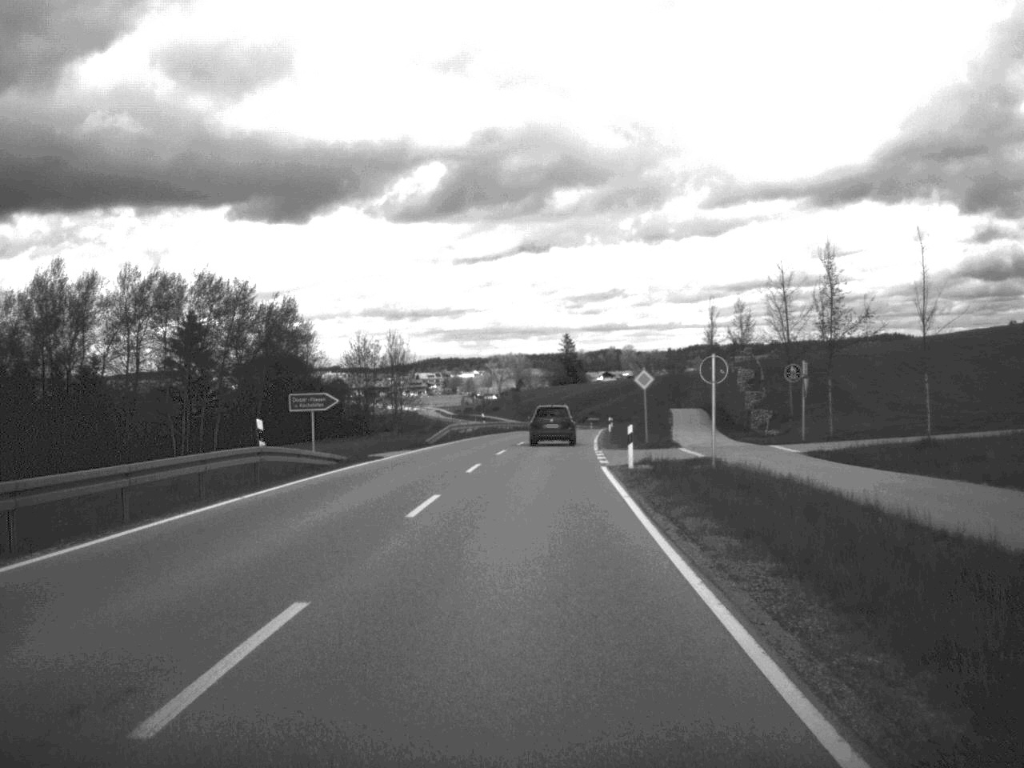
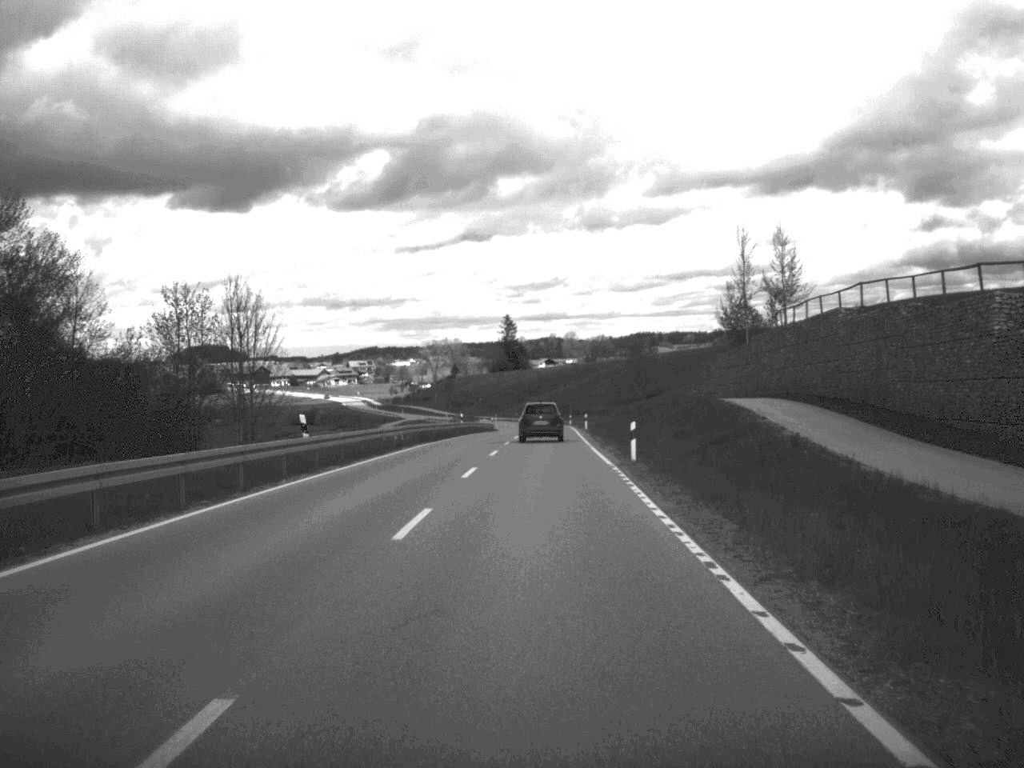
(+1.0, +50.2) m; +3°
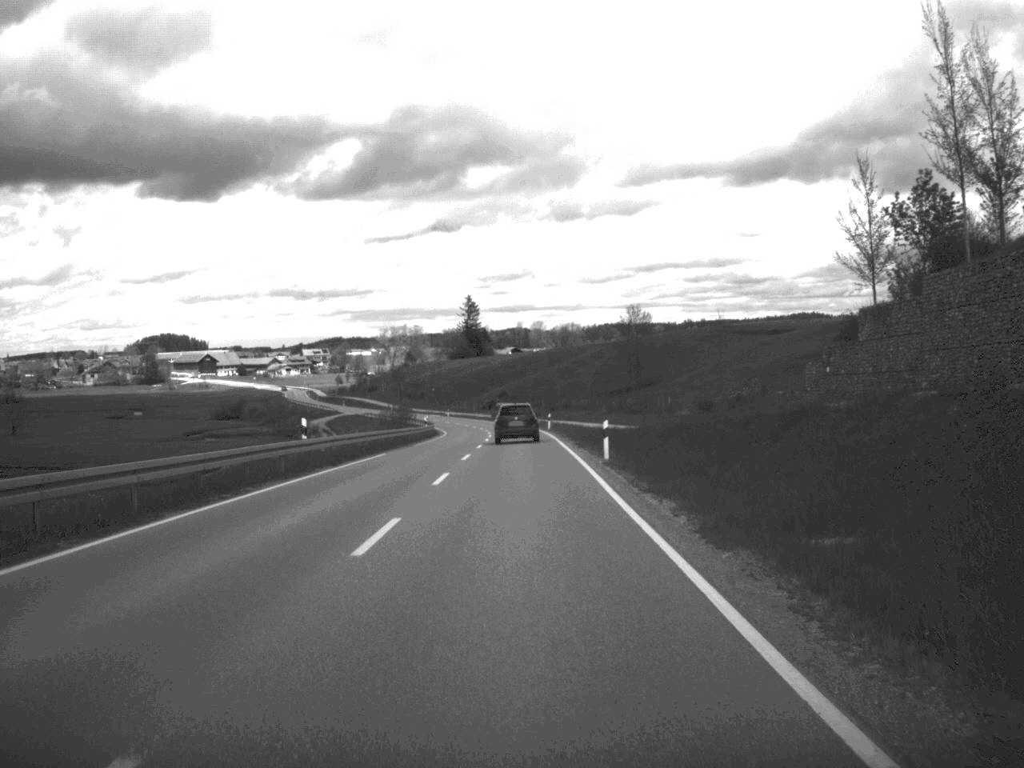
(+0.8, +48.1) m; +1°
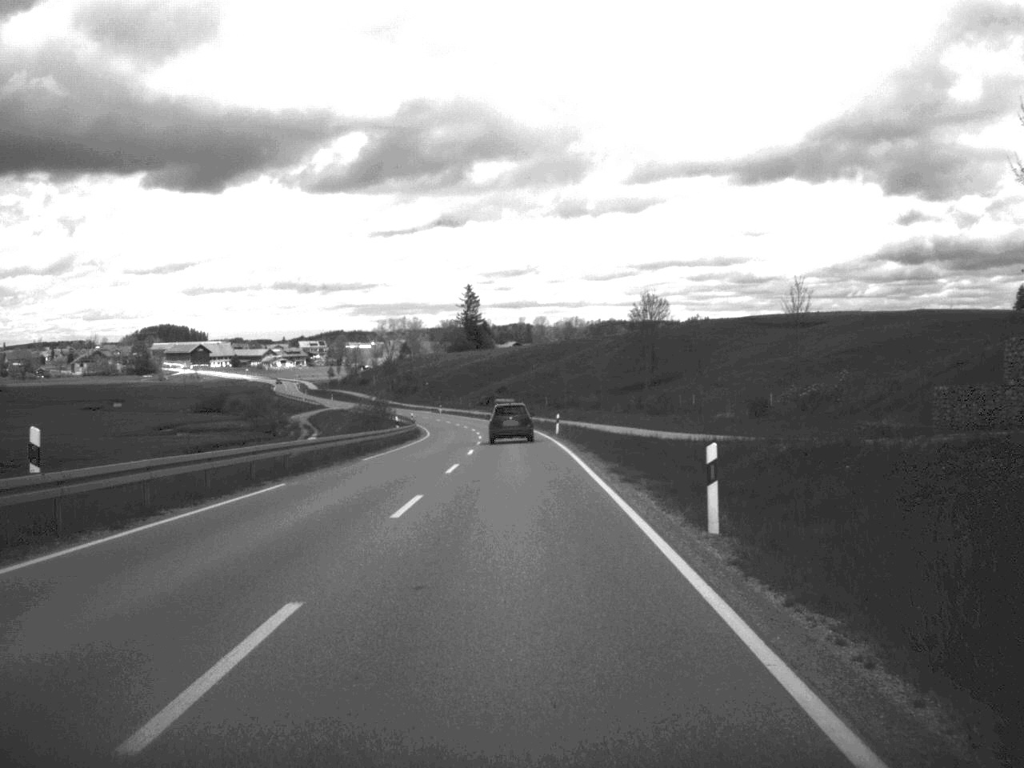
(0.0, +19.0) m; 0°
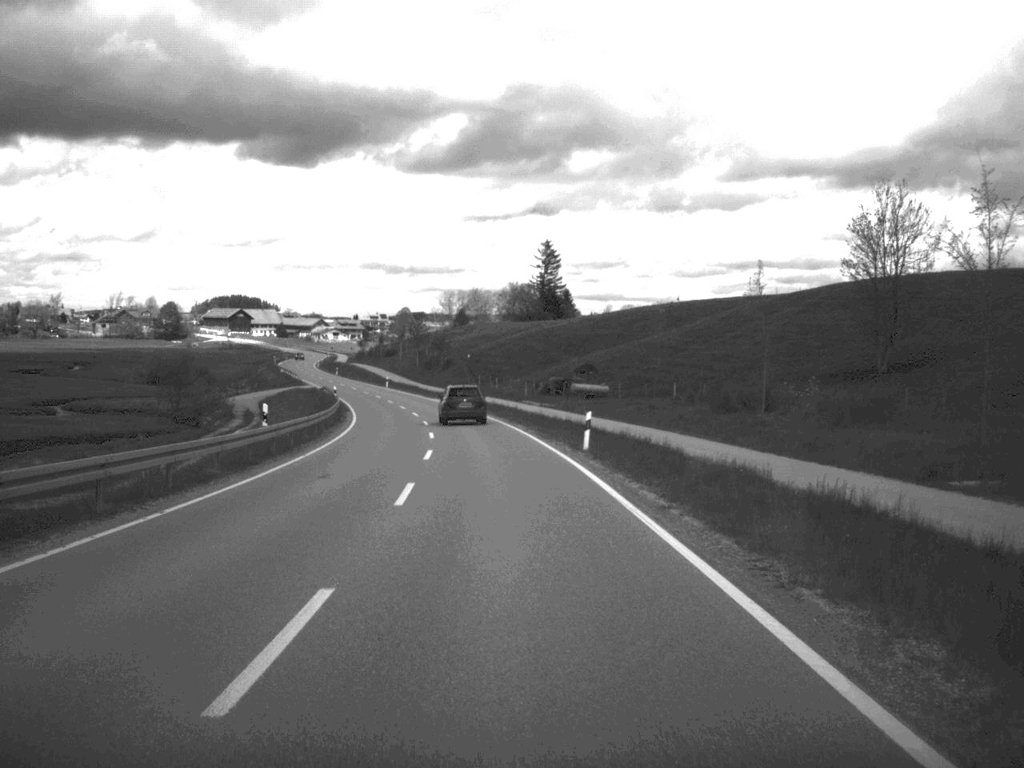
(-1.8, +81.3) m; -4°
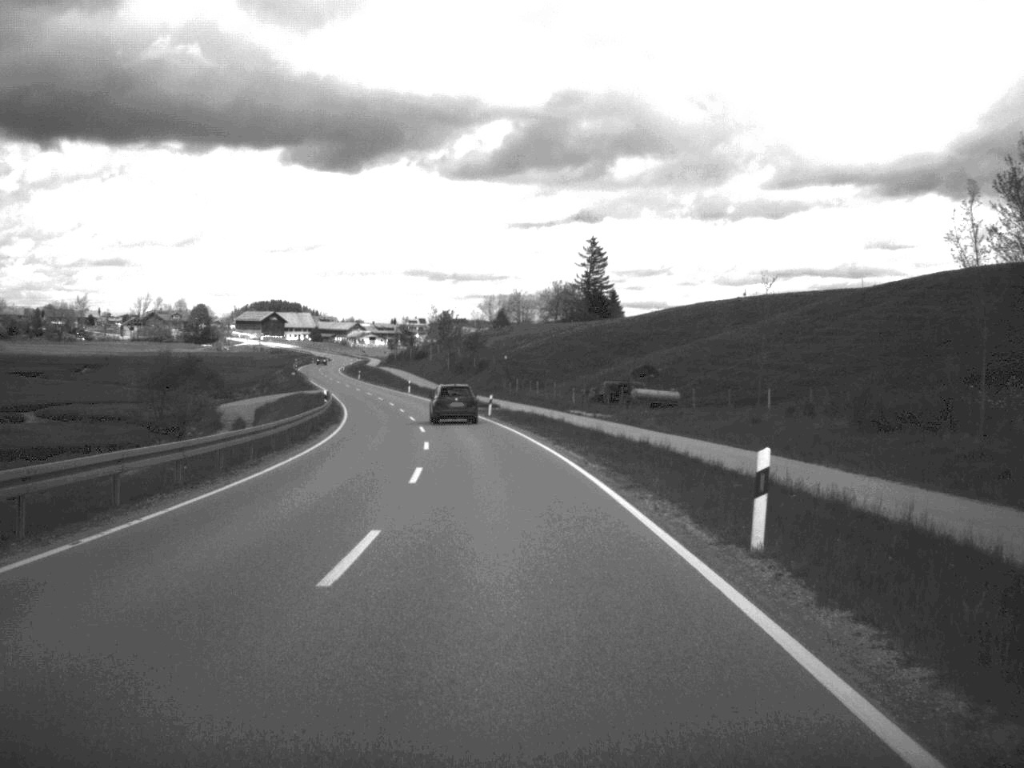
(-0.3, +19.0) m; -2°
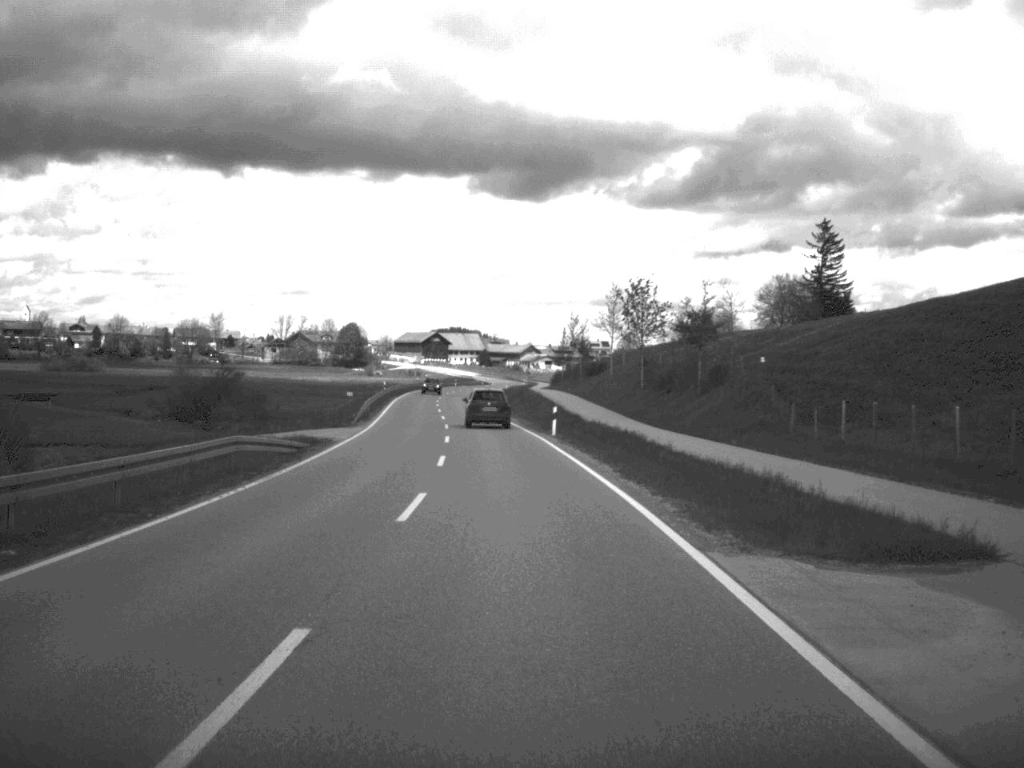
(-4.5, +64.4) m; -8°
